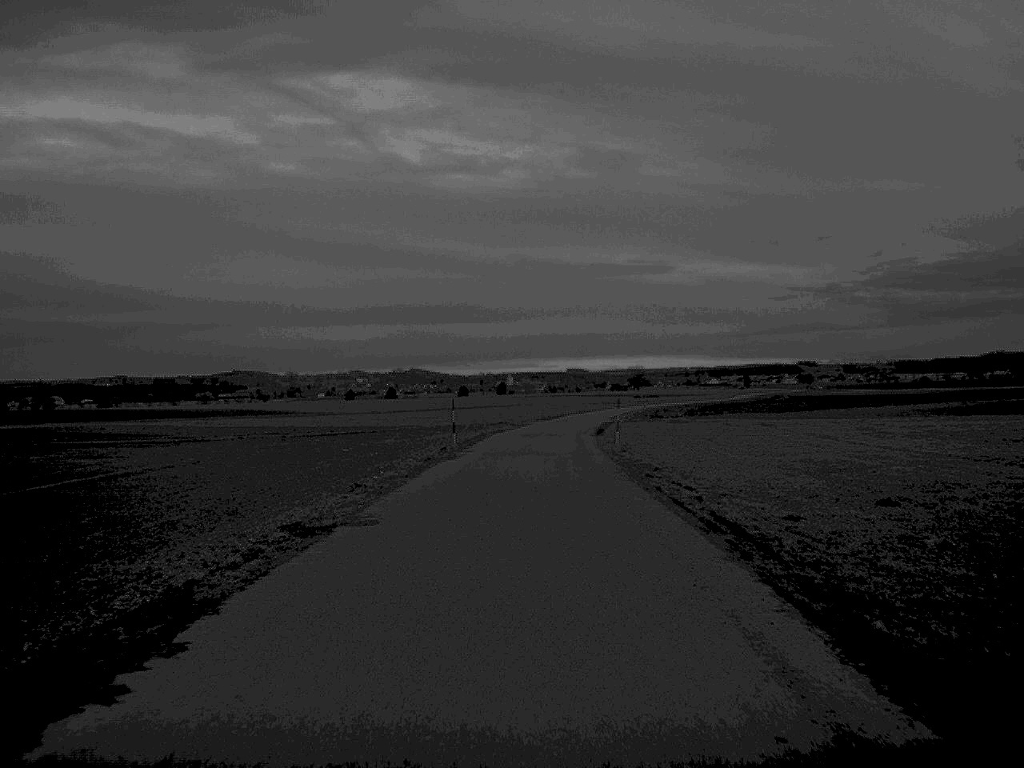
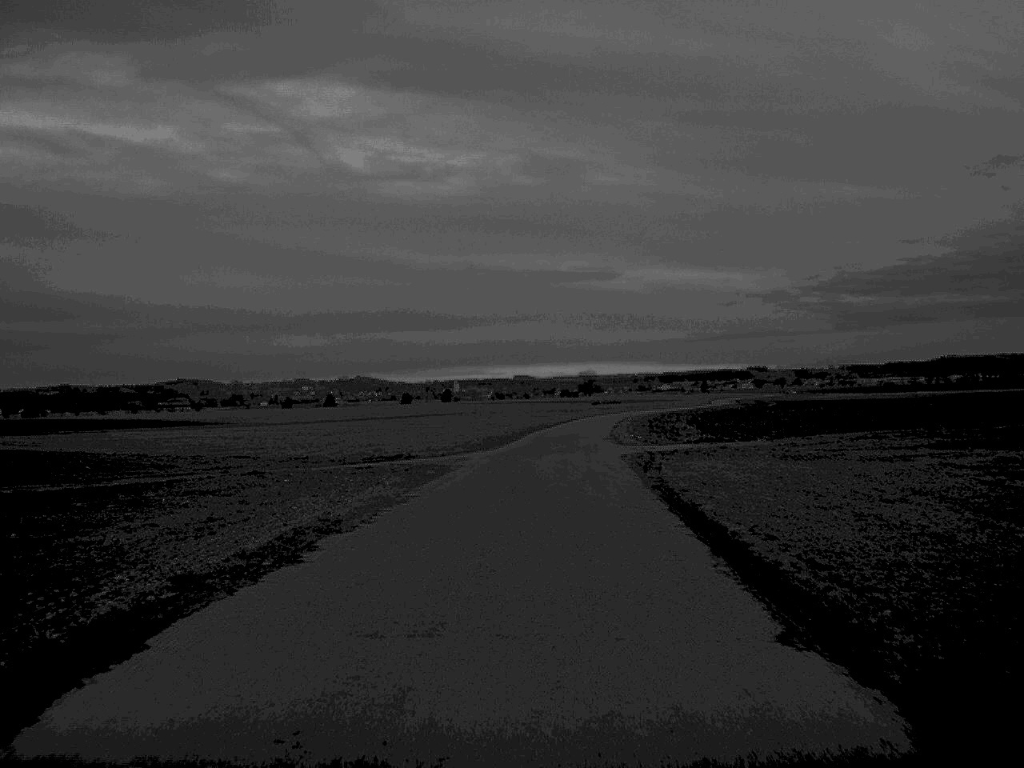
(+0.7, +46.3) m; +3°
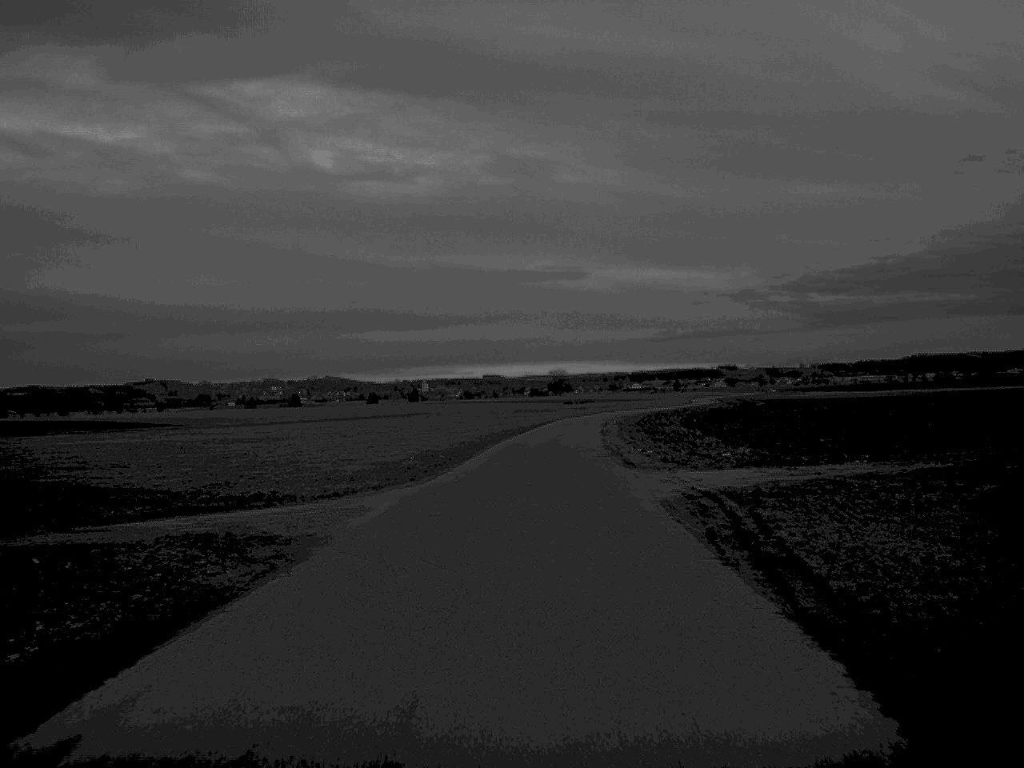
(+0.3, +18.5) m; +1°
